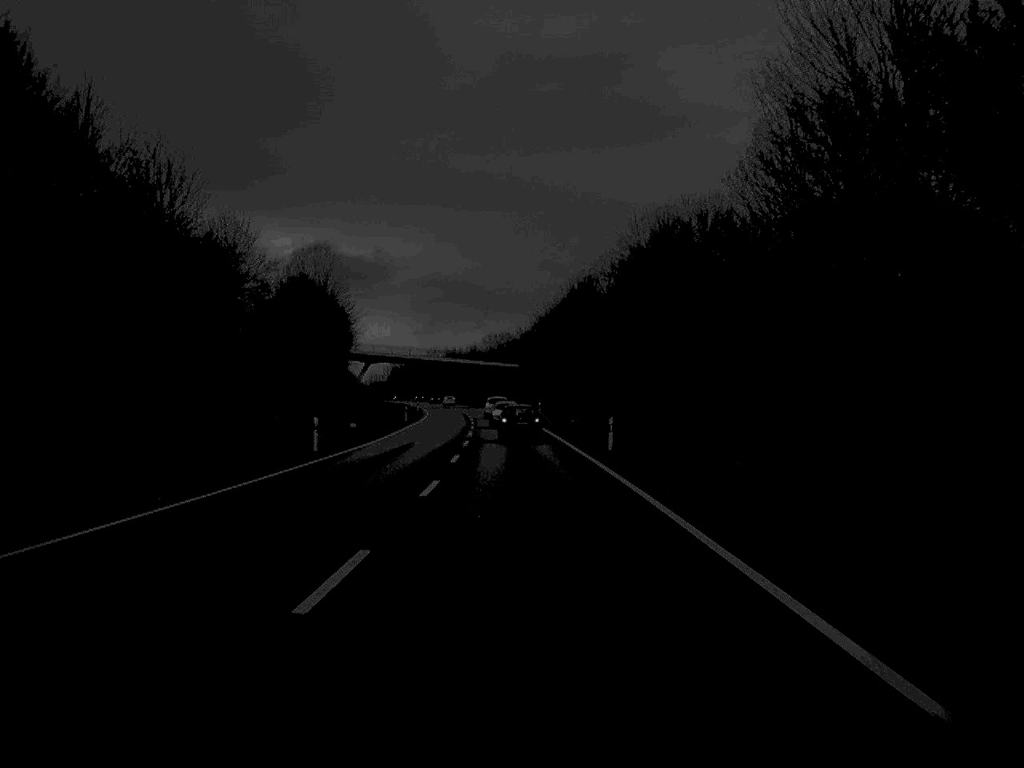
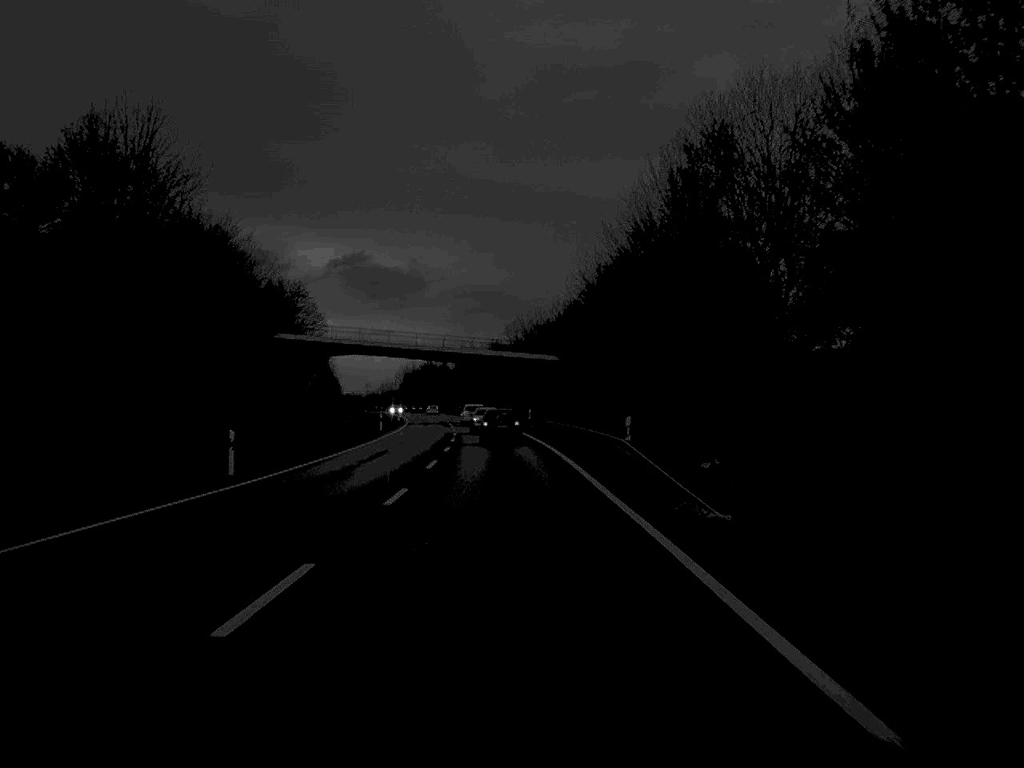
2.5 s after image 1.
(-0.5, +61.0) m; -2°
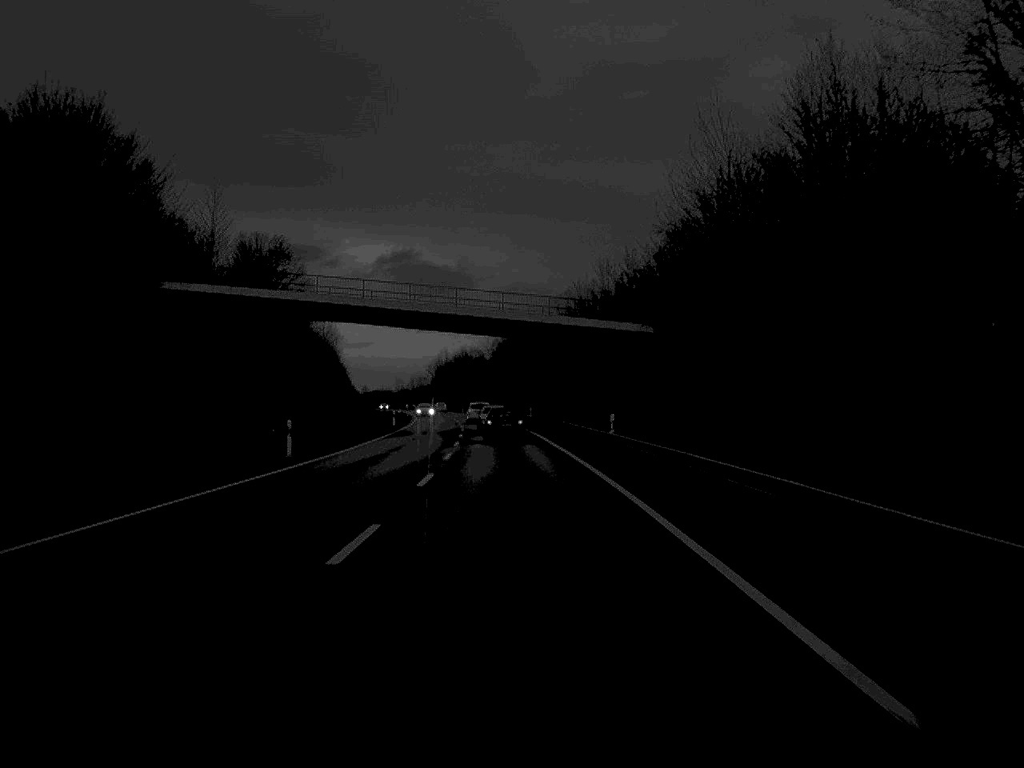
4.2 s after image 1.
(-0.9, +44.2) m; -2°
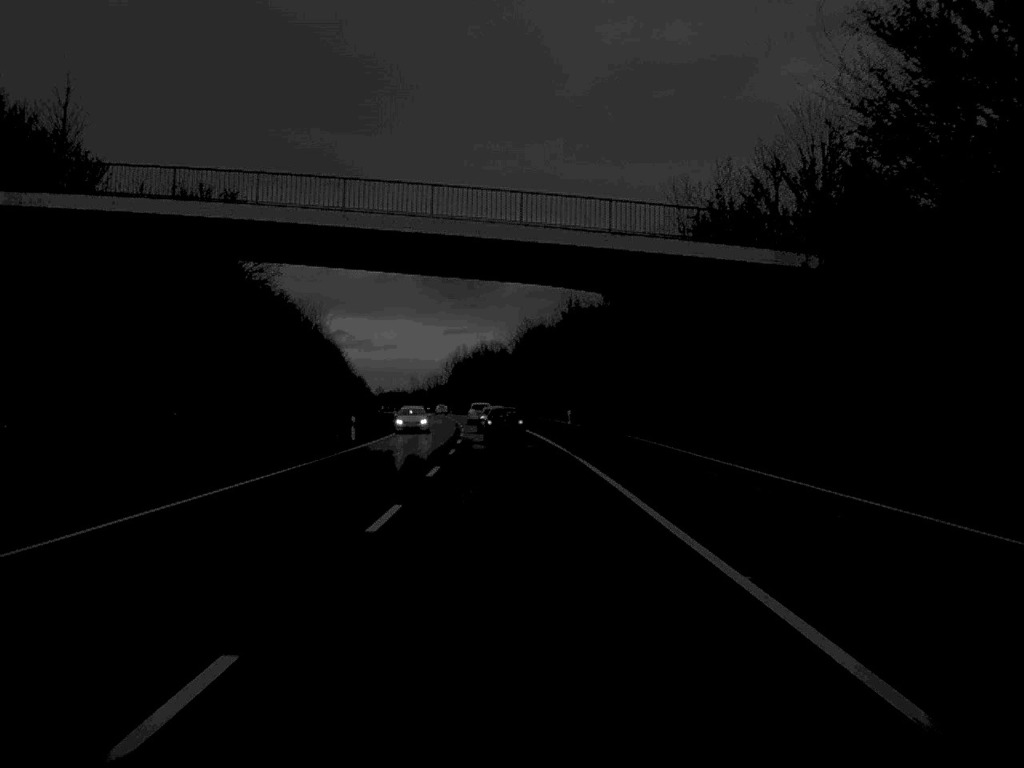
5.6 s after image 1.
(-0.4, +32.7) m; -1°
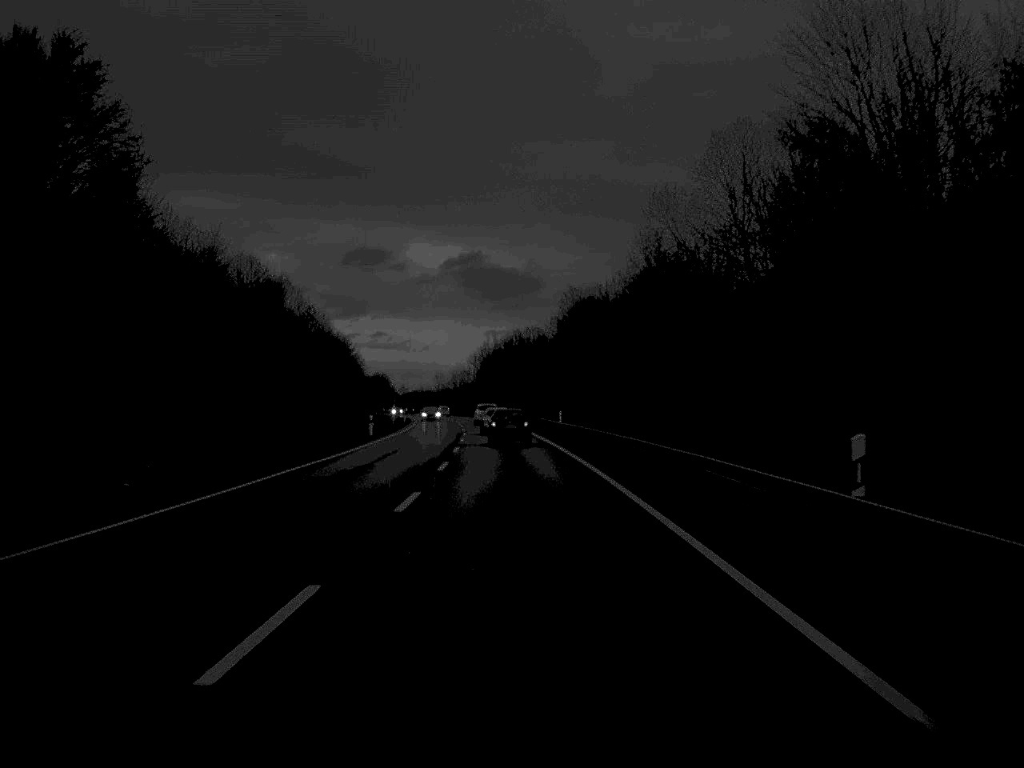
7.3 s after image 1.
(-0.7, +44.9) m; -2°
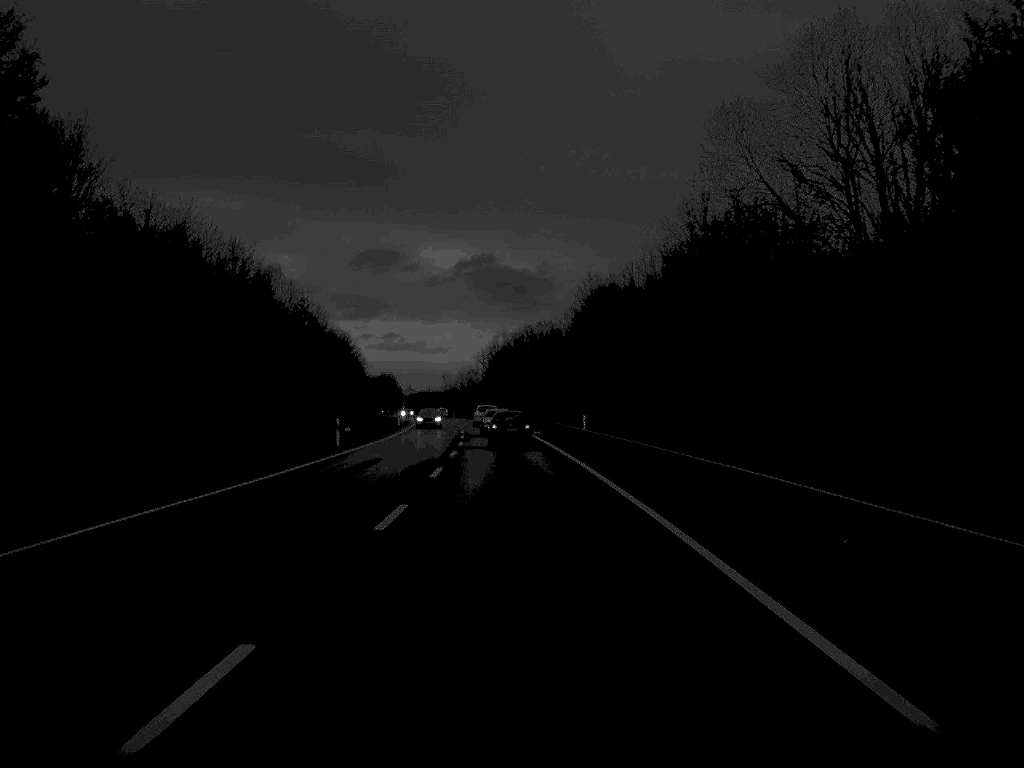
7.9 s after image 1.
(-0.1, +14.8) m; -1°
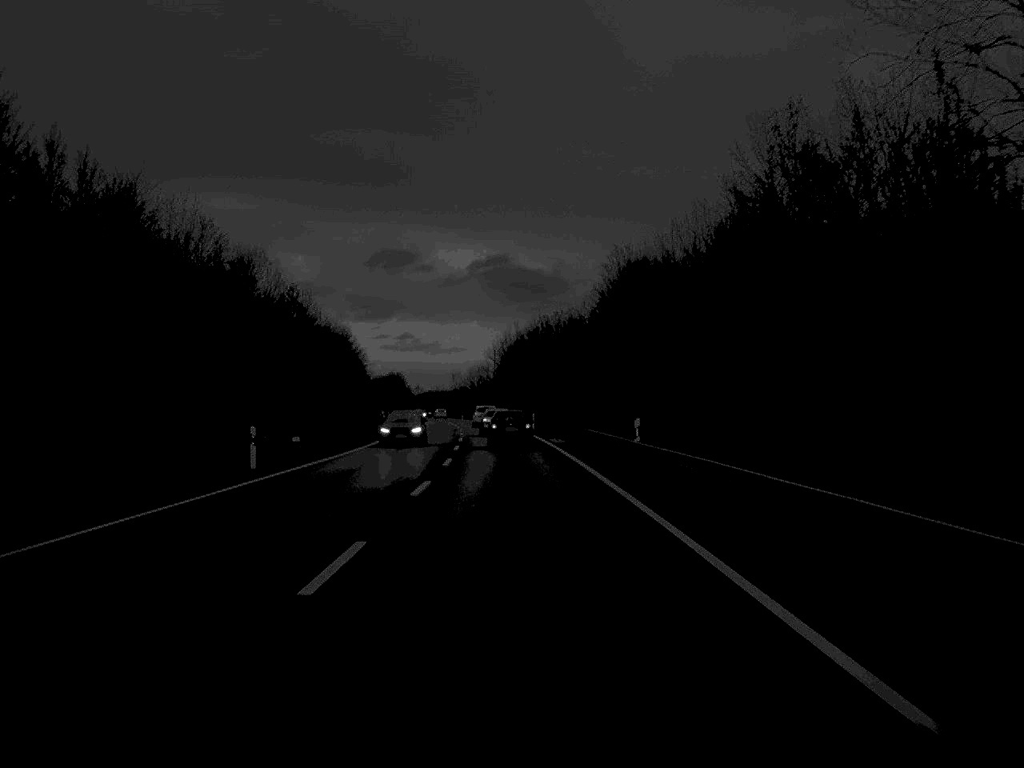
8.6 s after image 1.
(-0.1, +17.8) m; -1°
